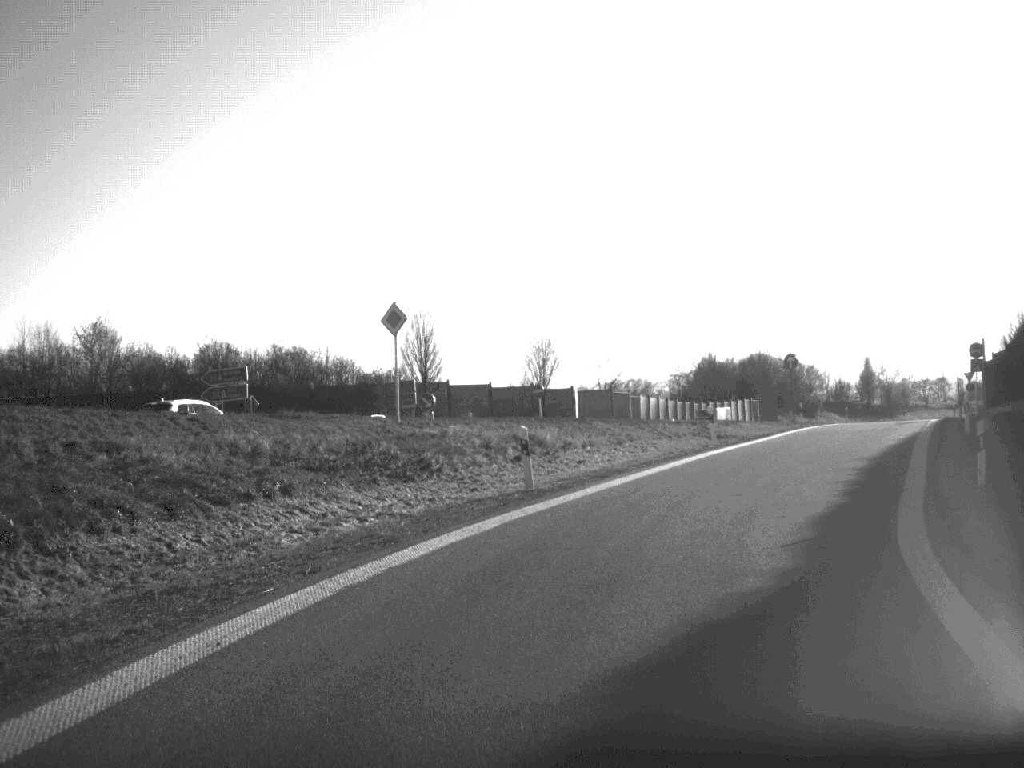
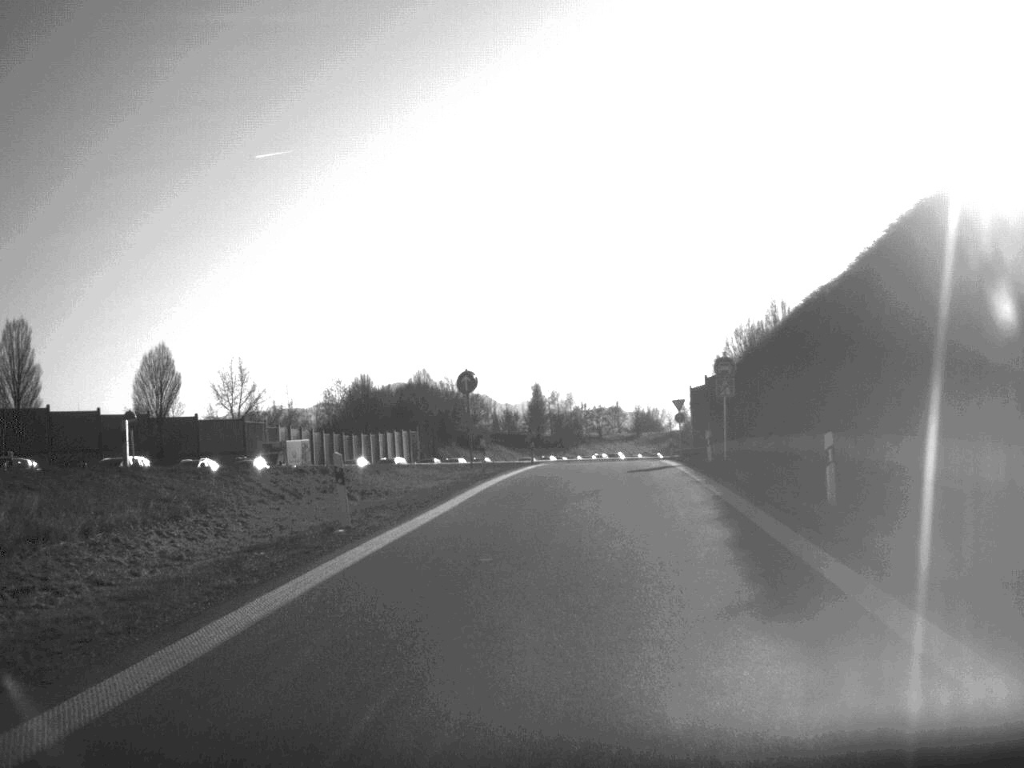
(+2.4, +16.4) m; +15°
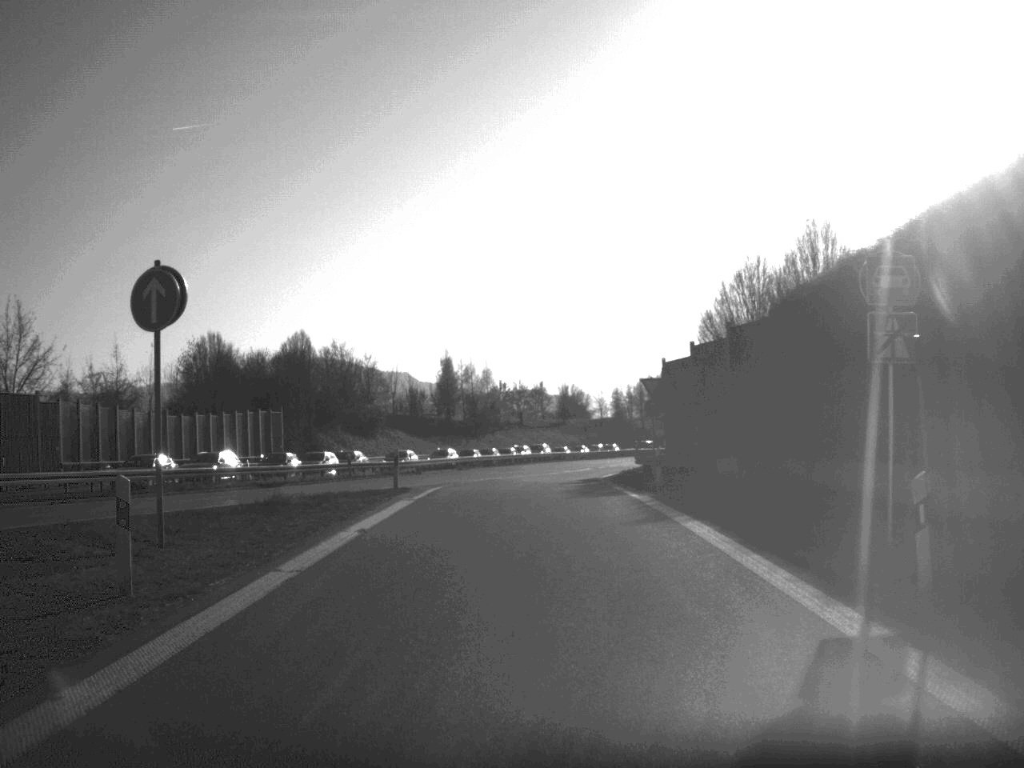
(+1.3, +28.7) m; +3°
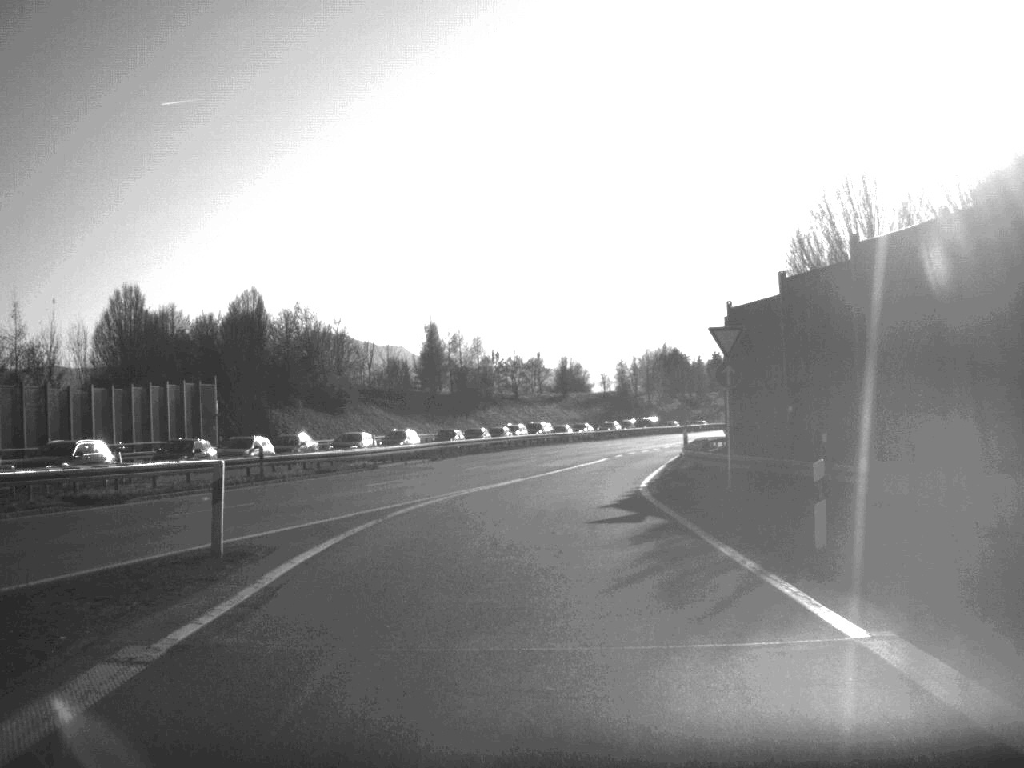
(0.0, +18.3) m; 0°
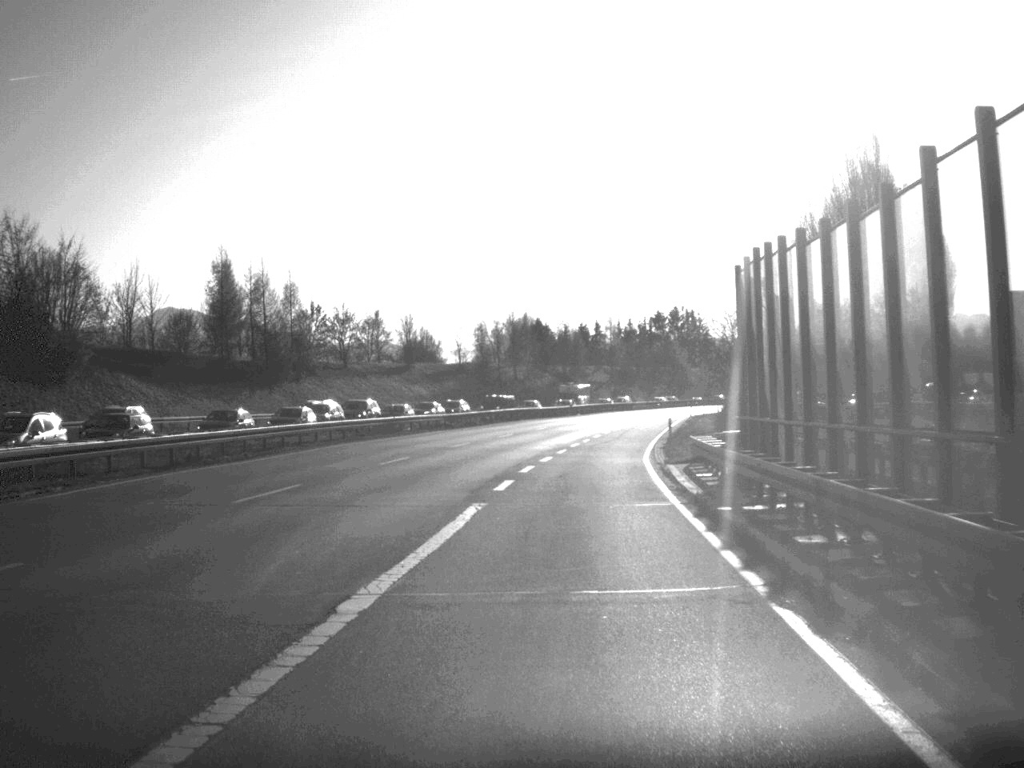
(+2.0, +37.3) m; +7°
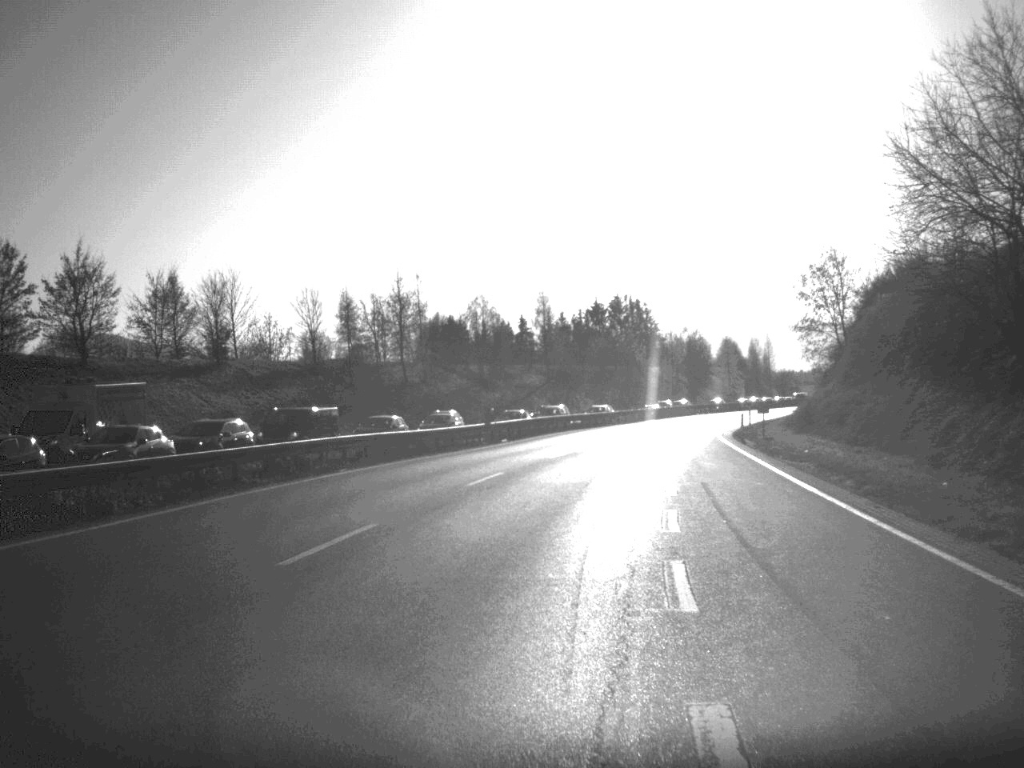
(+2.0, +54.8) m; +3°
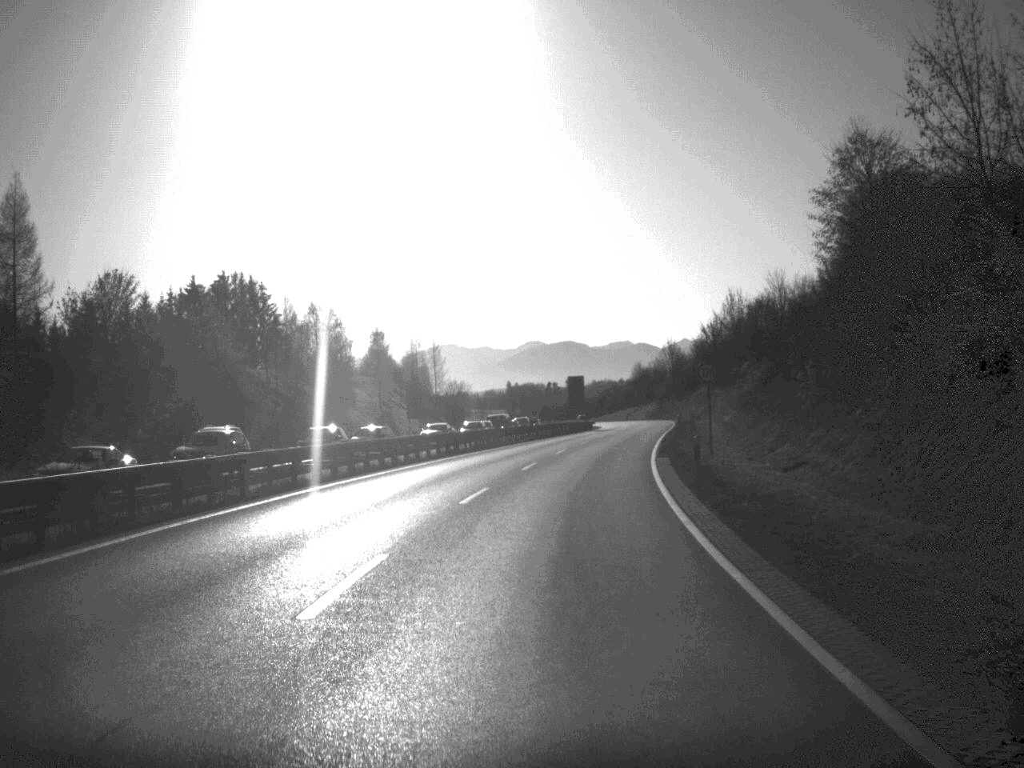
(+10.6, +73.8) m; +16°
